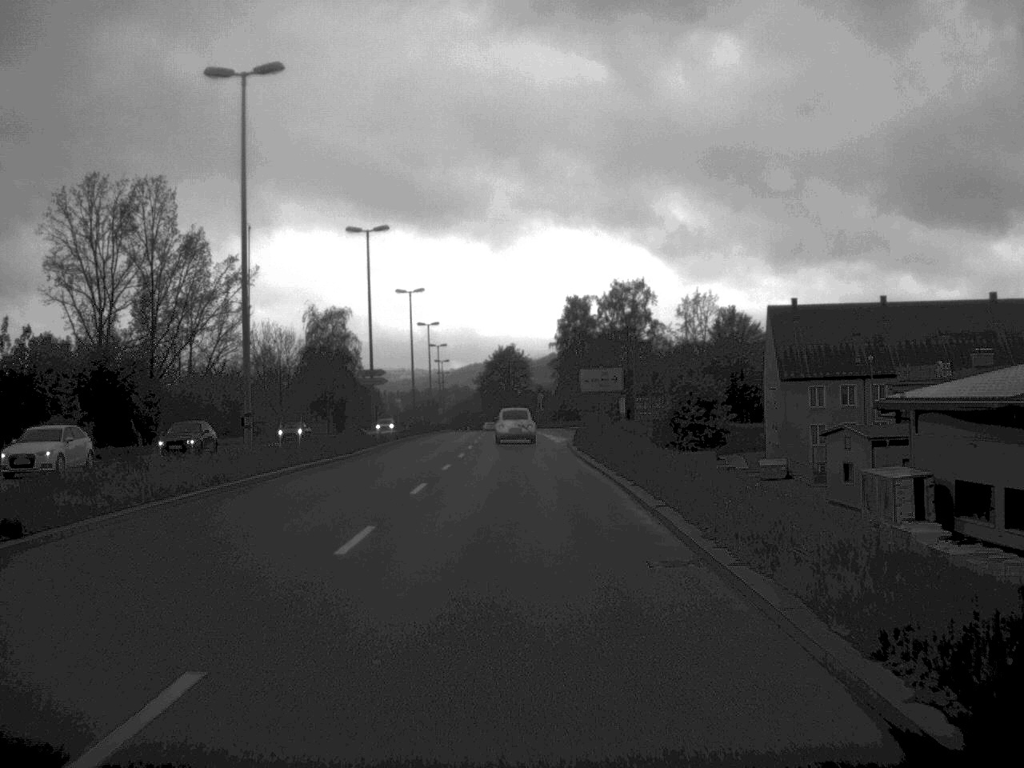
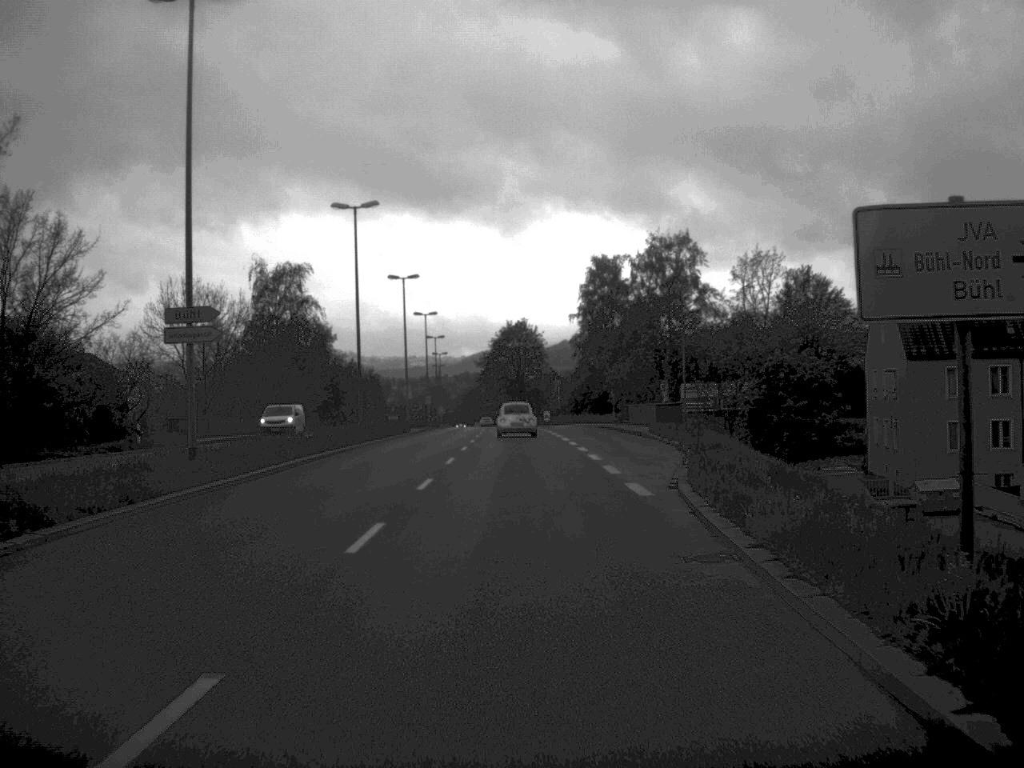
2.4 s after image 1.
(-0.3, +35.6) m; -1°
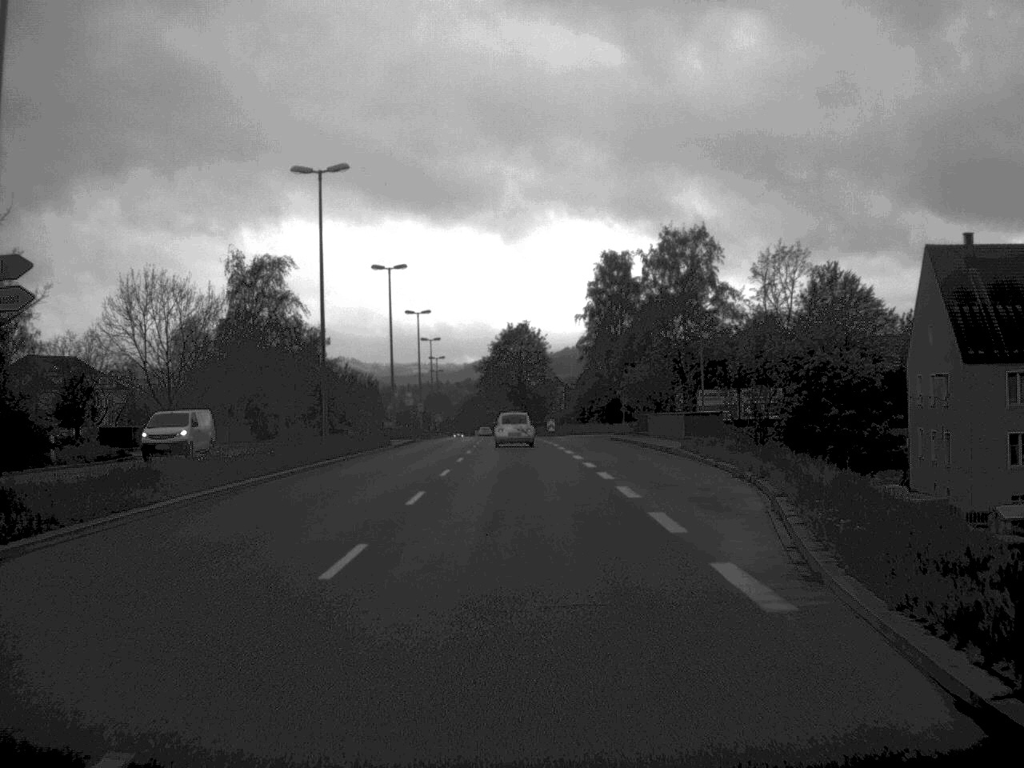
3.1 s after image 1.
(0.0, +10.3) m; 0°
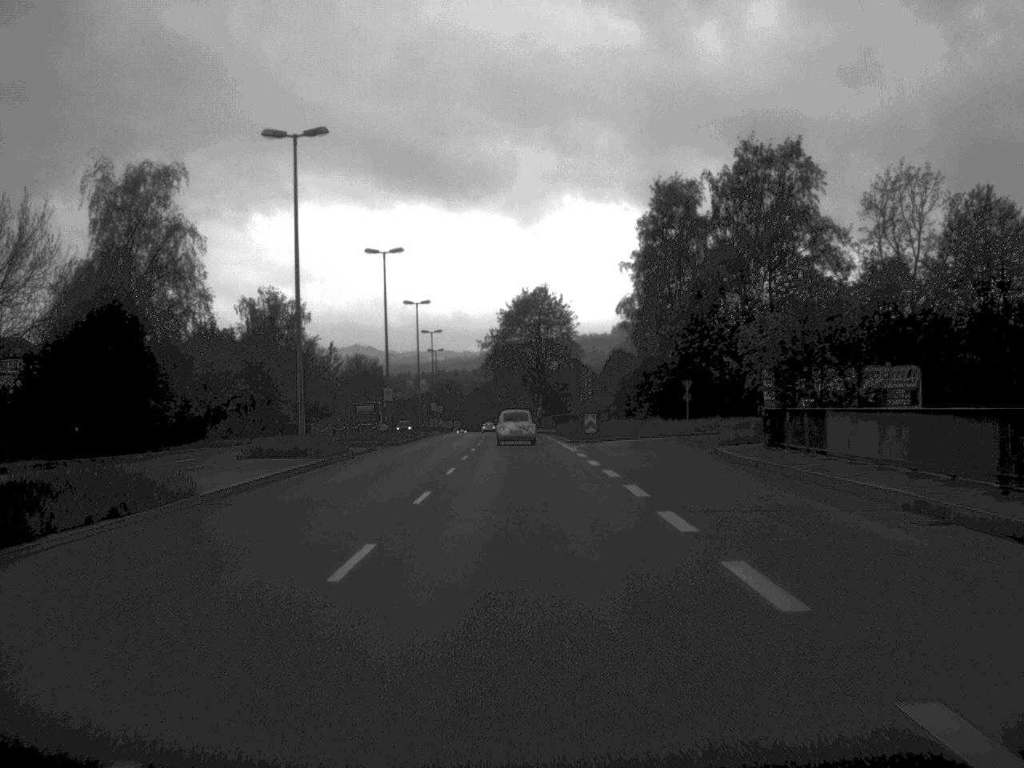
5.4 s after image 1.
(-0.3, +35.3) m; -1°
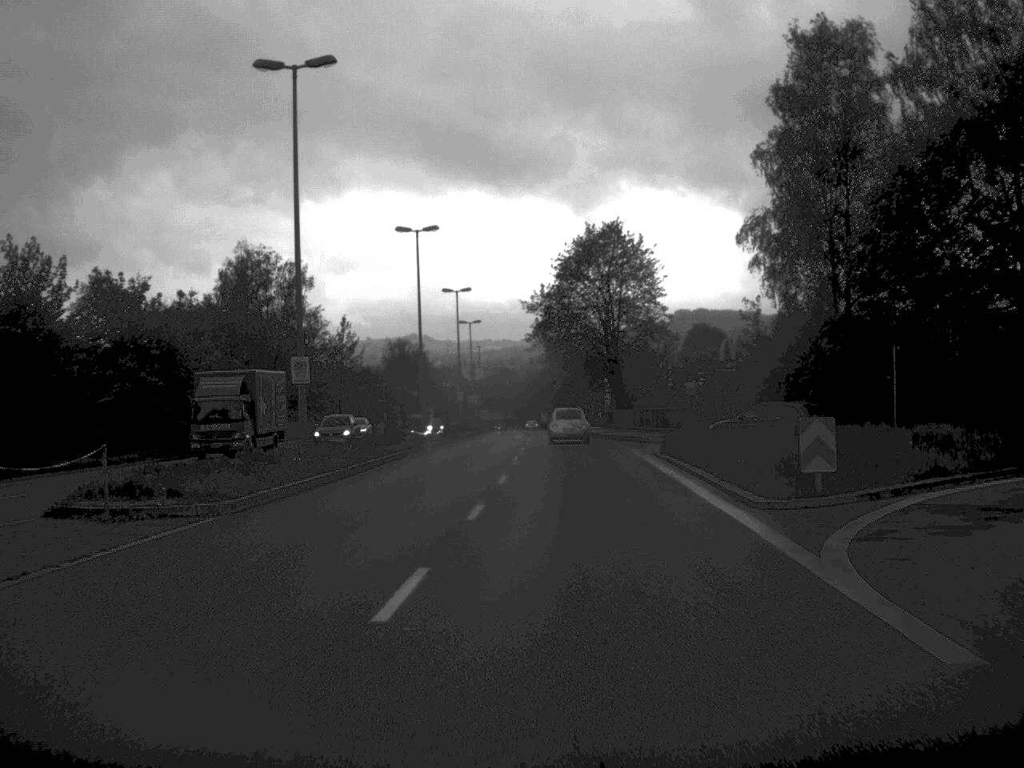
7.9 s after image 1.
(-0.5, +37.3) m; -3°
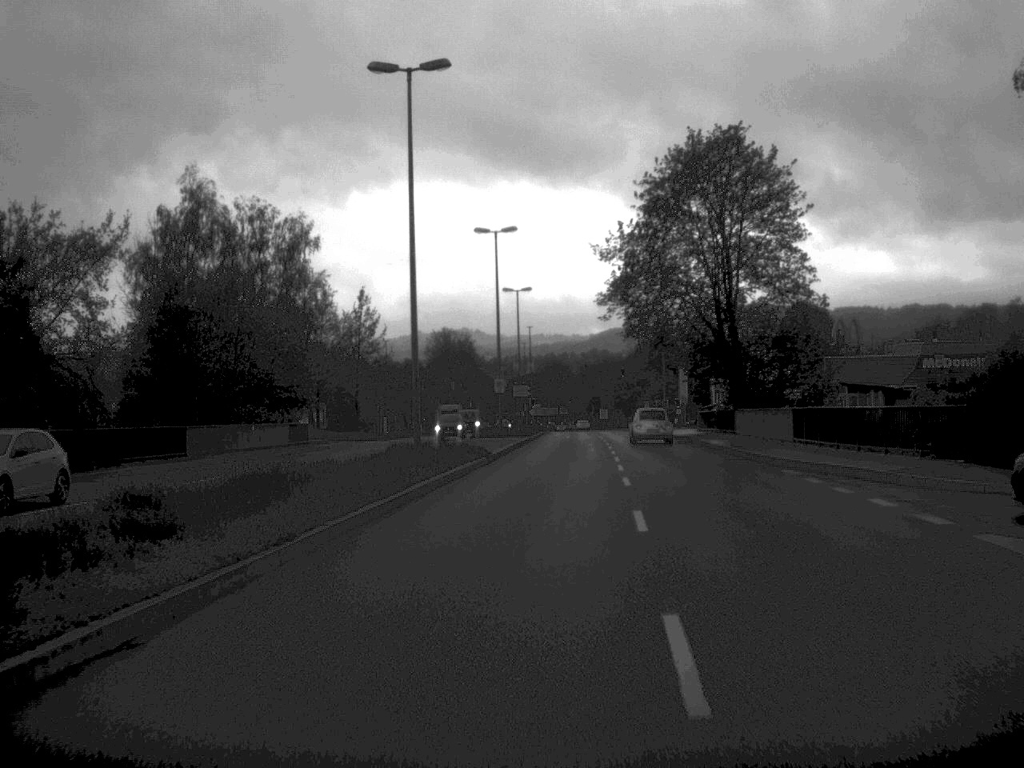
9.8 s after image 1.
(-0.9, +29.3) m; -2°
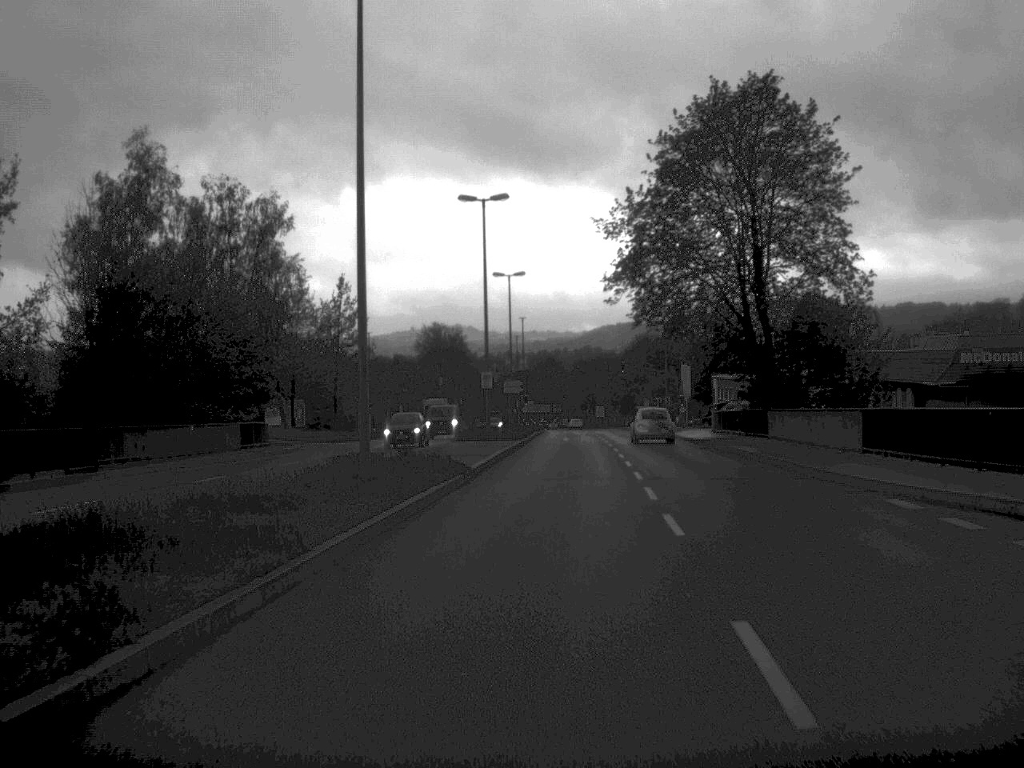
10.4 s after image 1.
(0.0, +9.1) m; 0°
